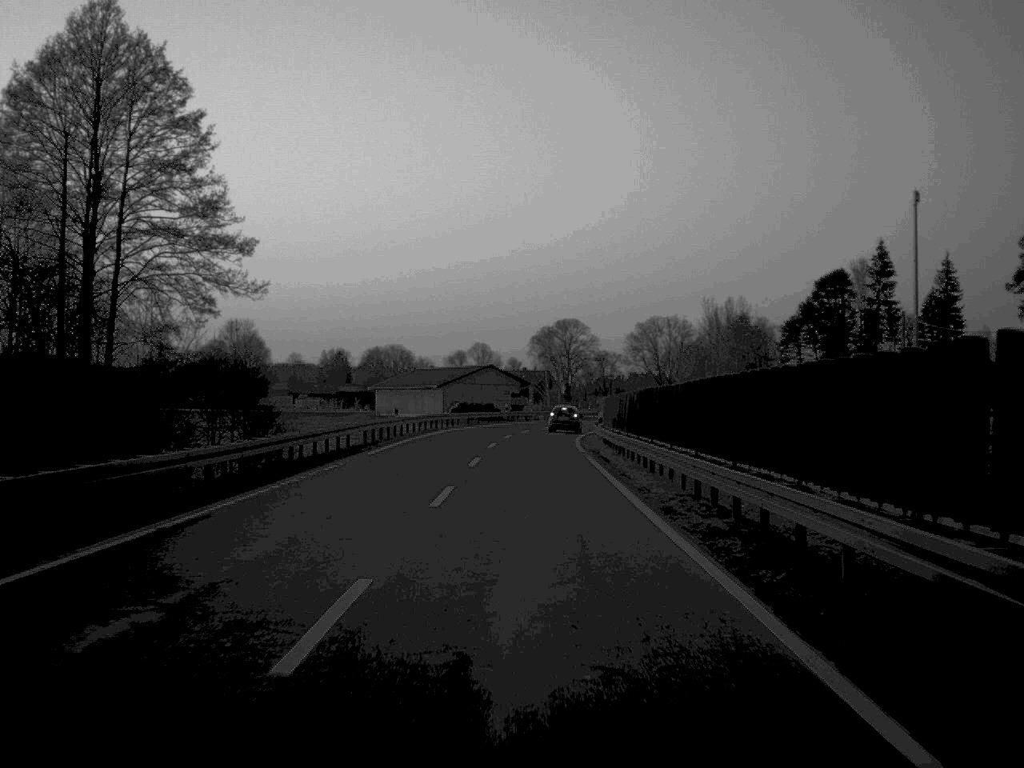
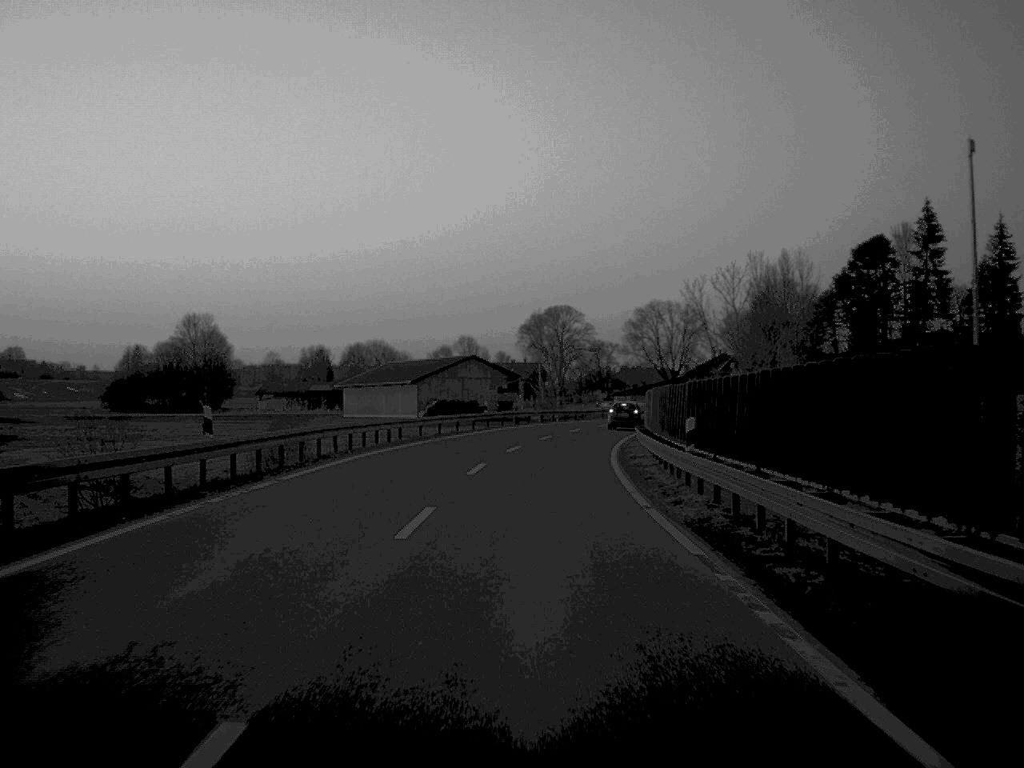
(+0.1, +28.9) m; +1°
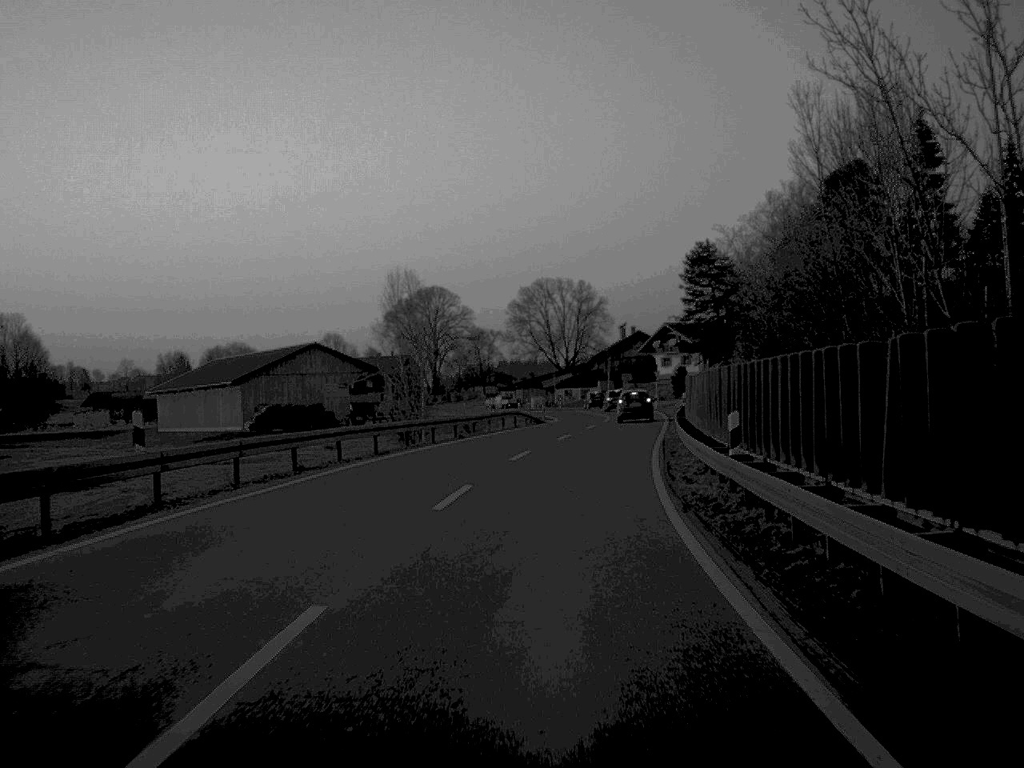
(+1.7, +44.2) m; +6°
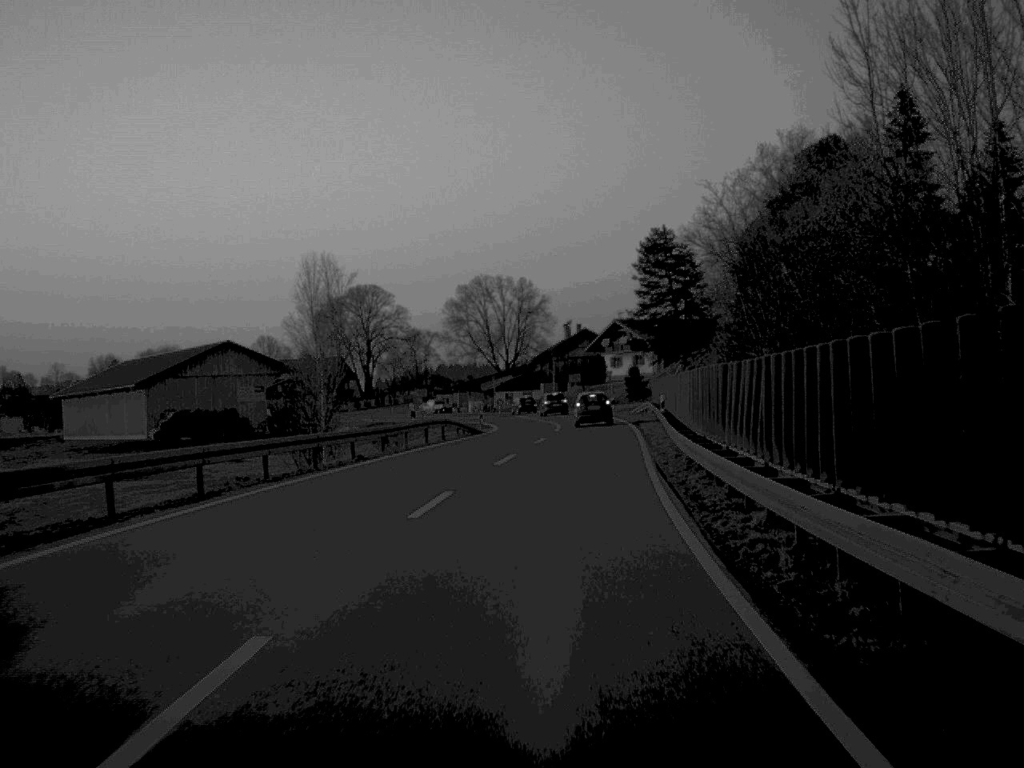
(+0.3, +13.1) m; +3°
